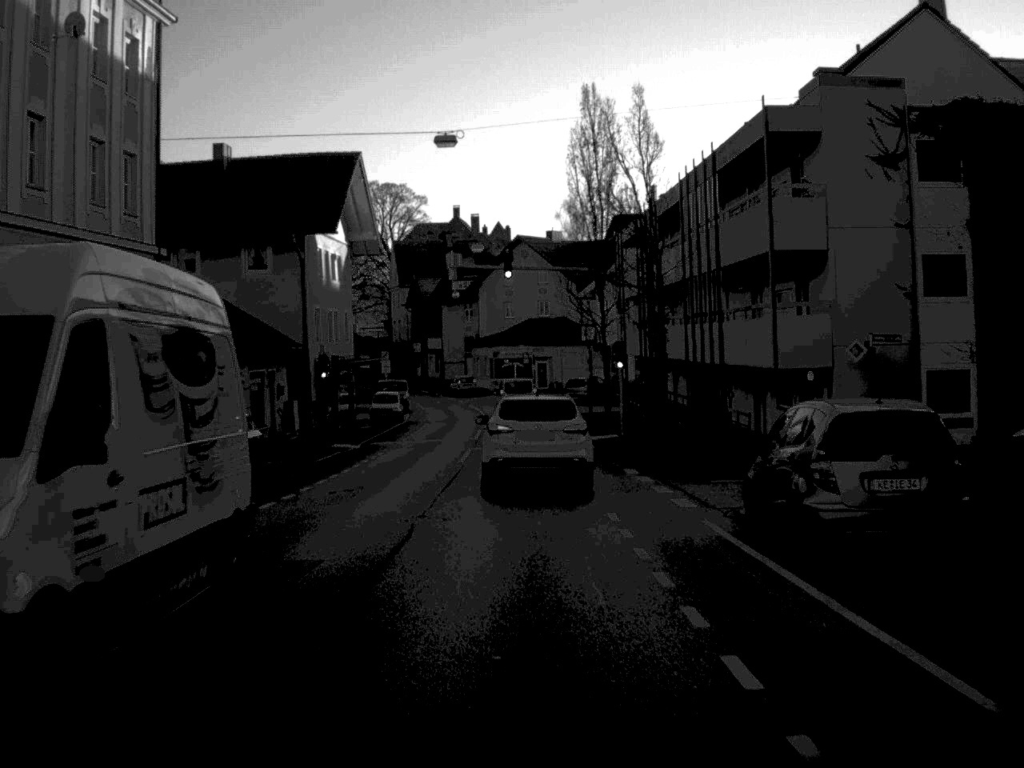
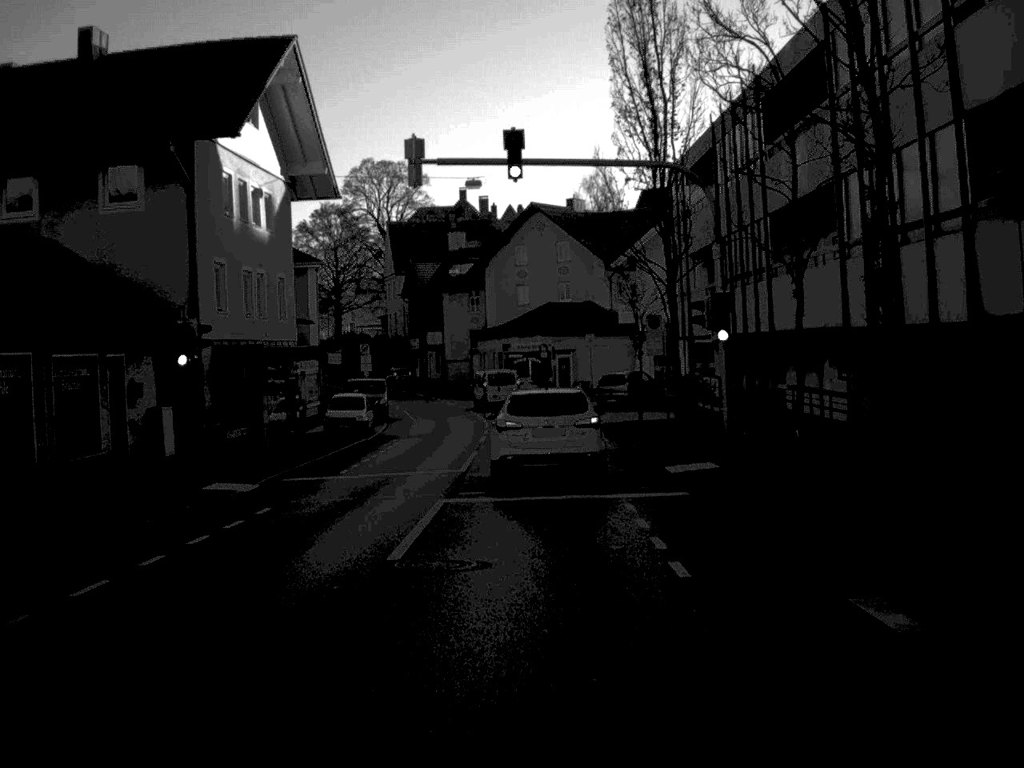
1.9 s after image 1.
(-0.2, +19.4) m; -1°
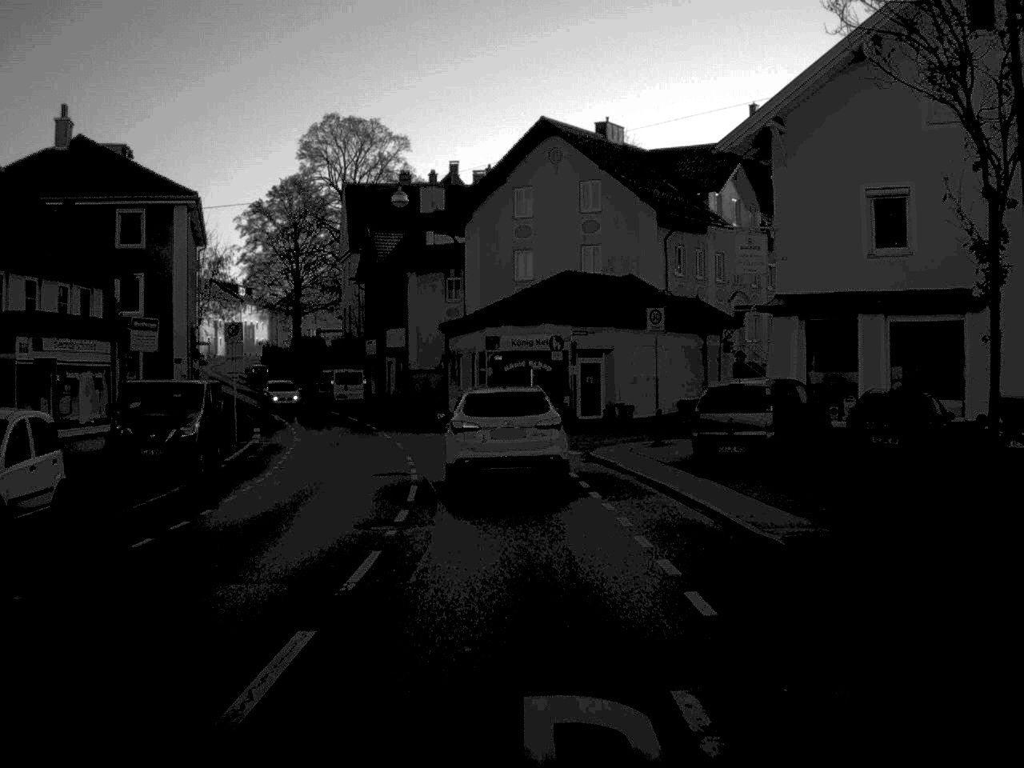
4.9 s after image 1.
(+0.1, +32.5) m; 0°
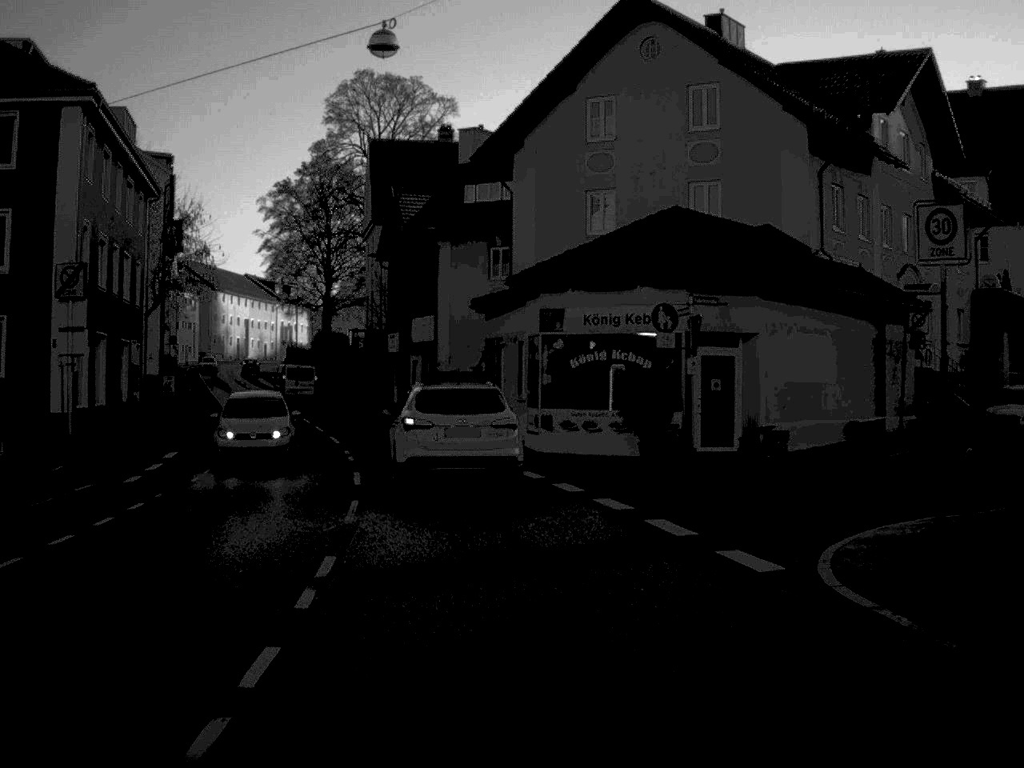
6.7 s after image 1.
(-0.3, +18.8) m; -3°
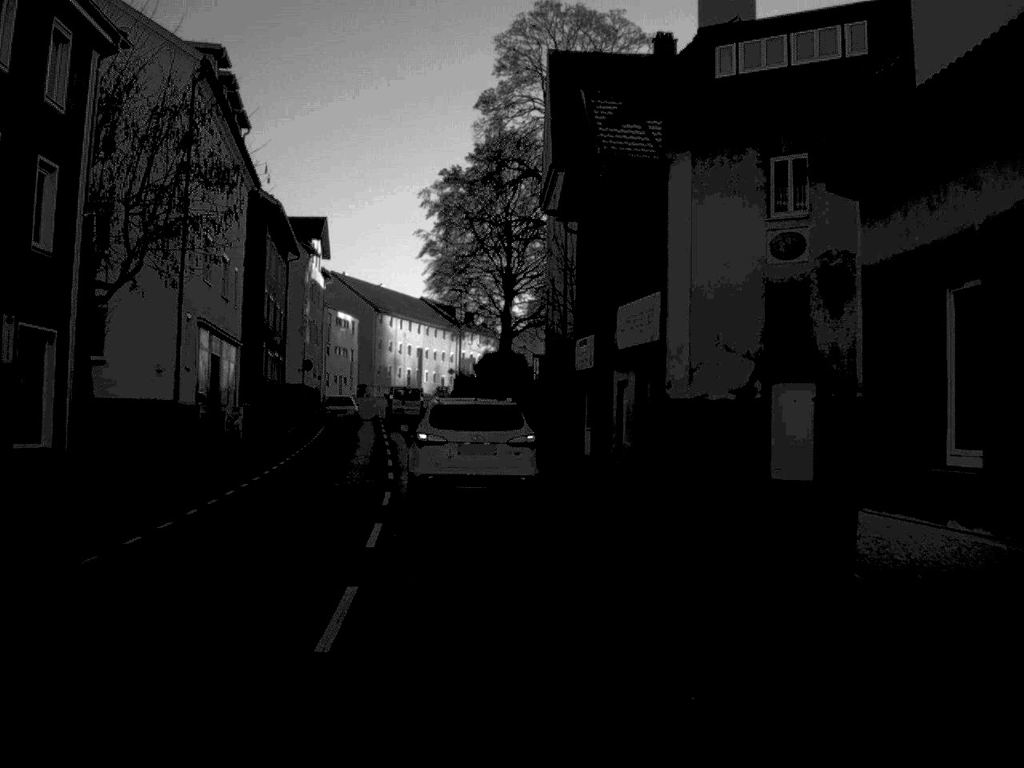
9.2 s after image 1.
(-2.1, +25.3) m; -9°
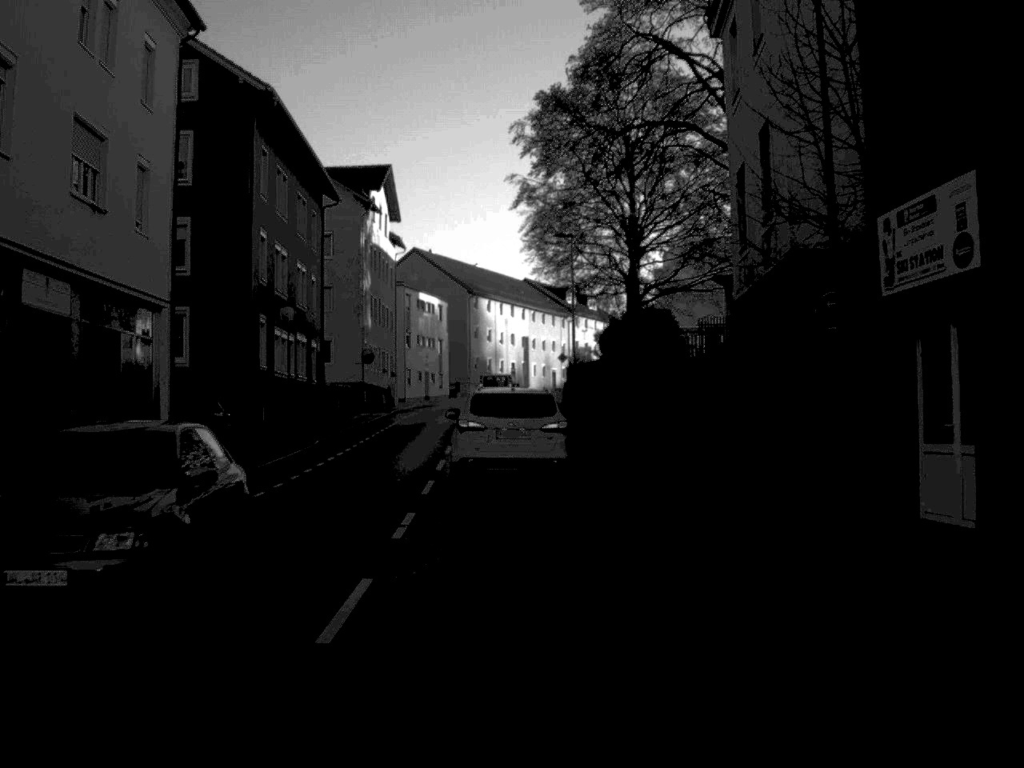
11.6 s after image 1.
(-1.2, +23.9) m; -5°
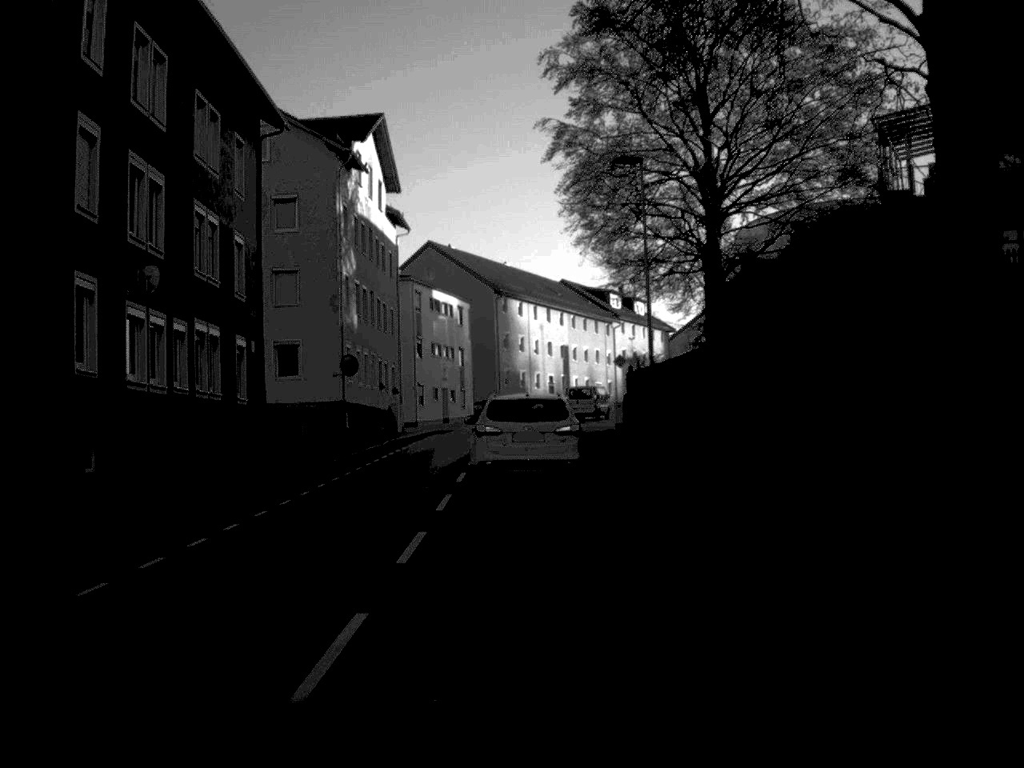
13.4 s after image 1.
(-0.3, +19.4) m; -2°
